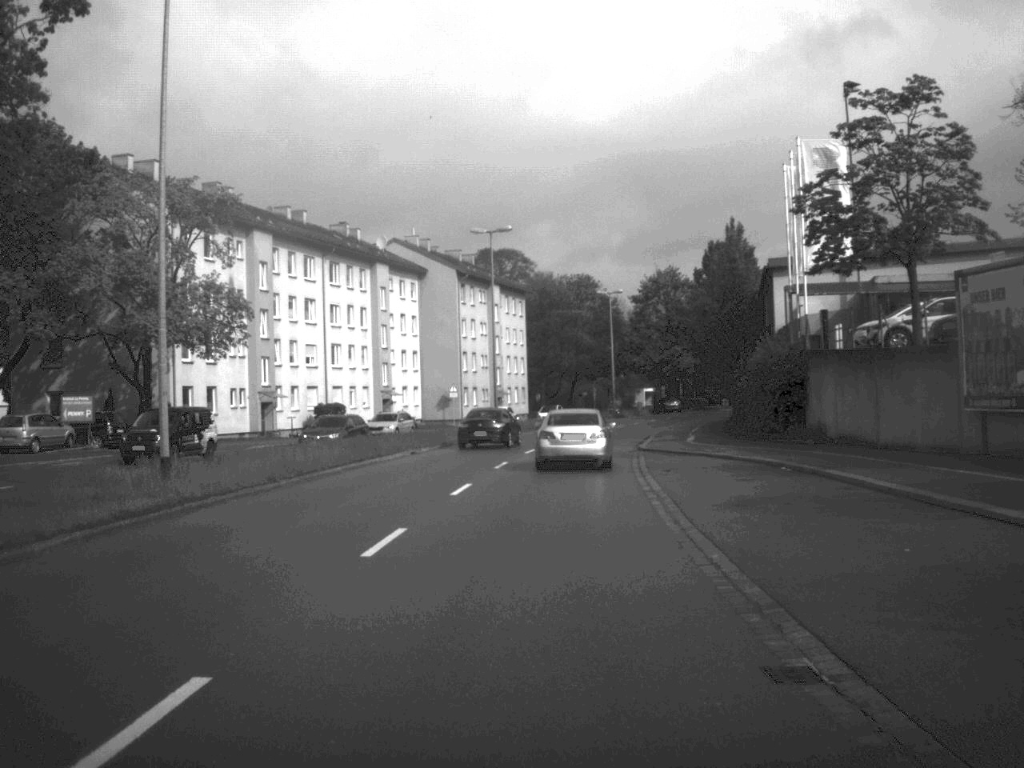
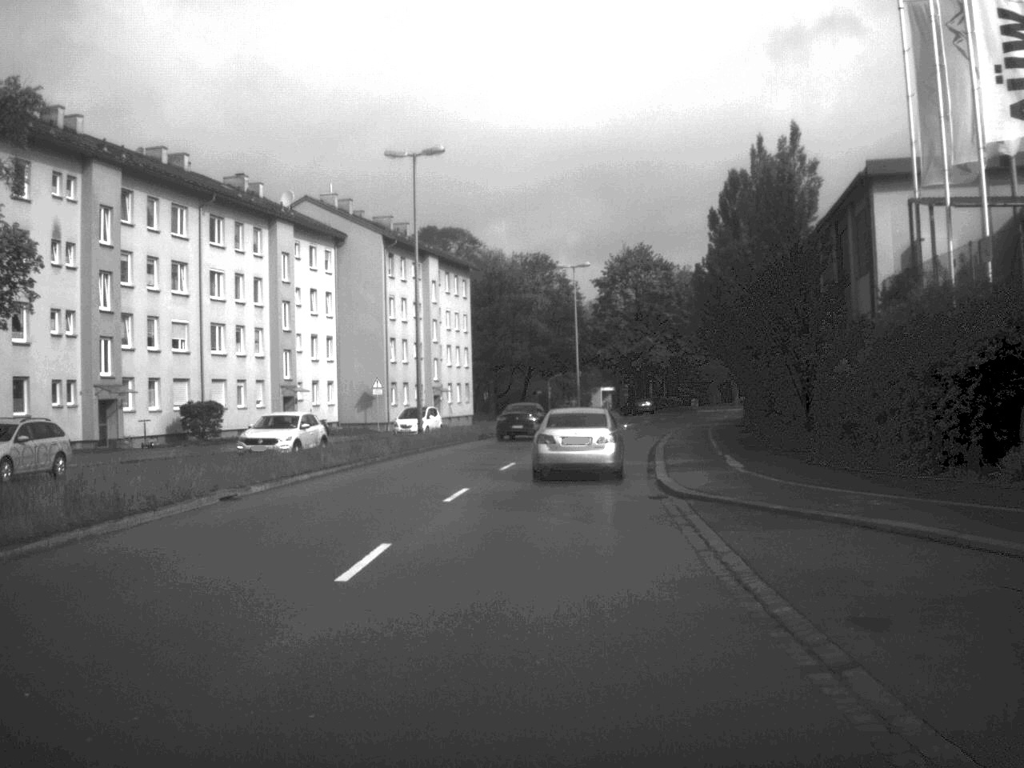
(+0.4, +19.7) m; +2°
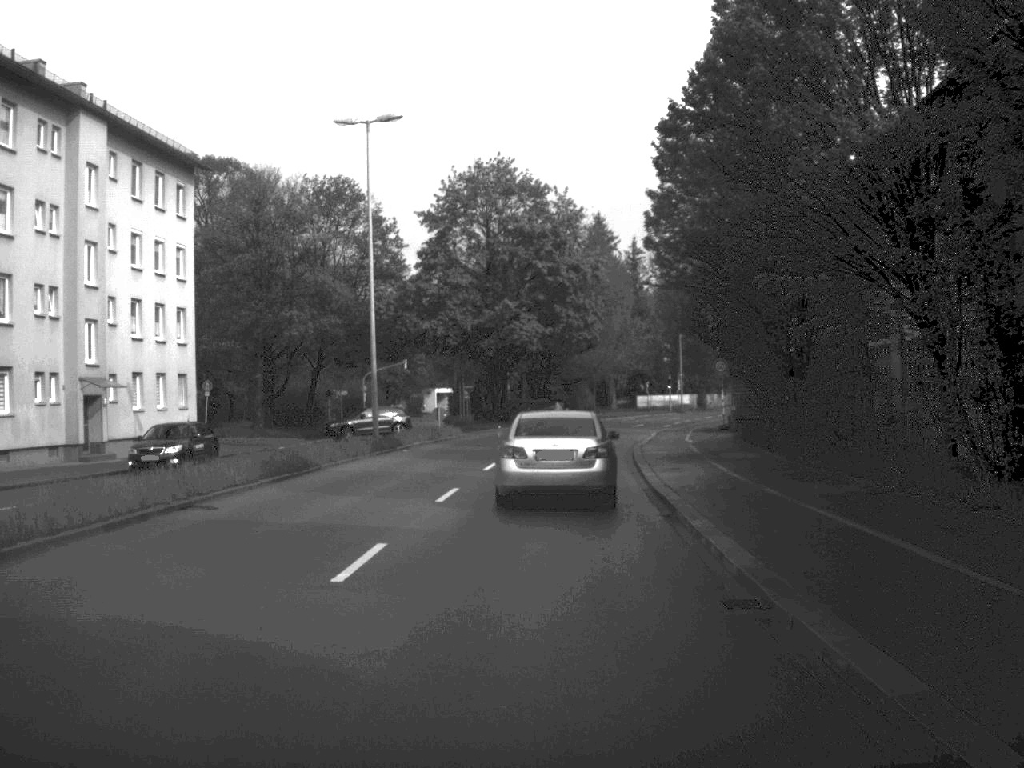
(+2.8, +44.0) m; +7°
